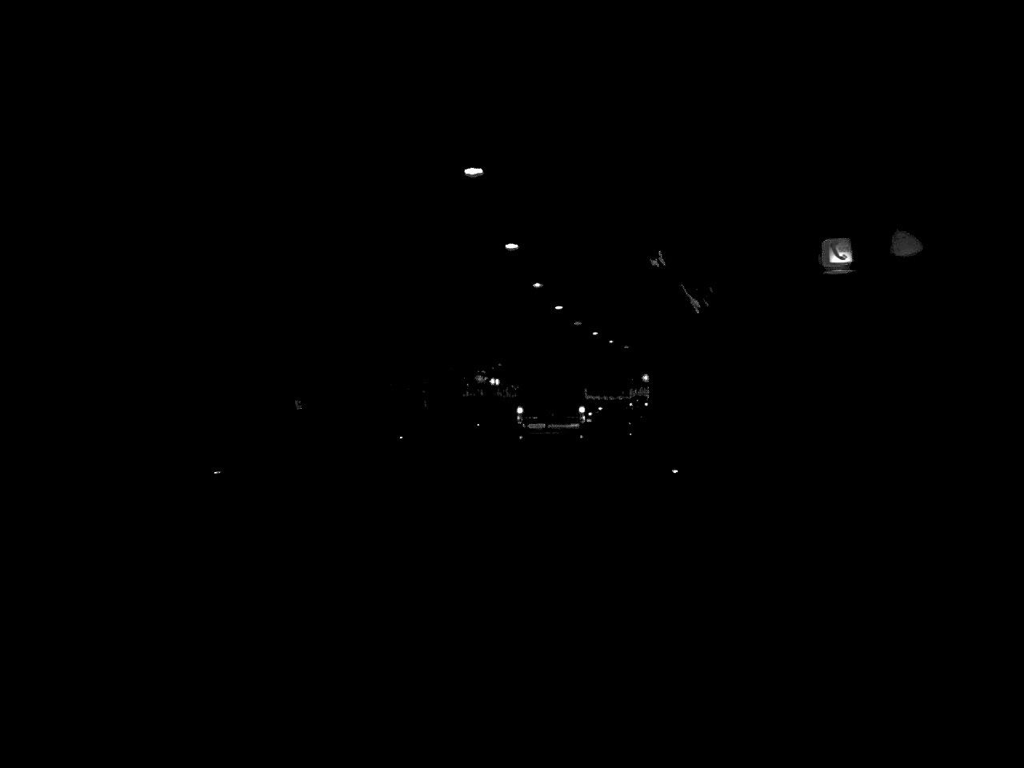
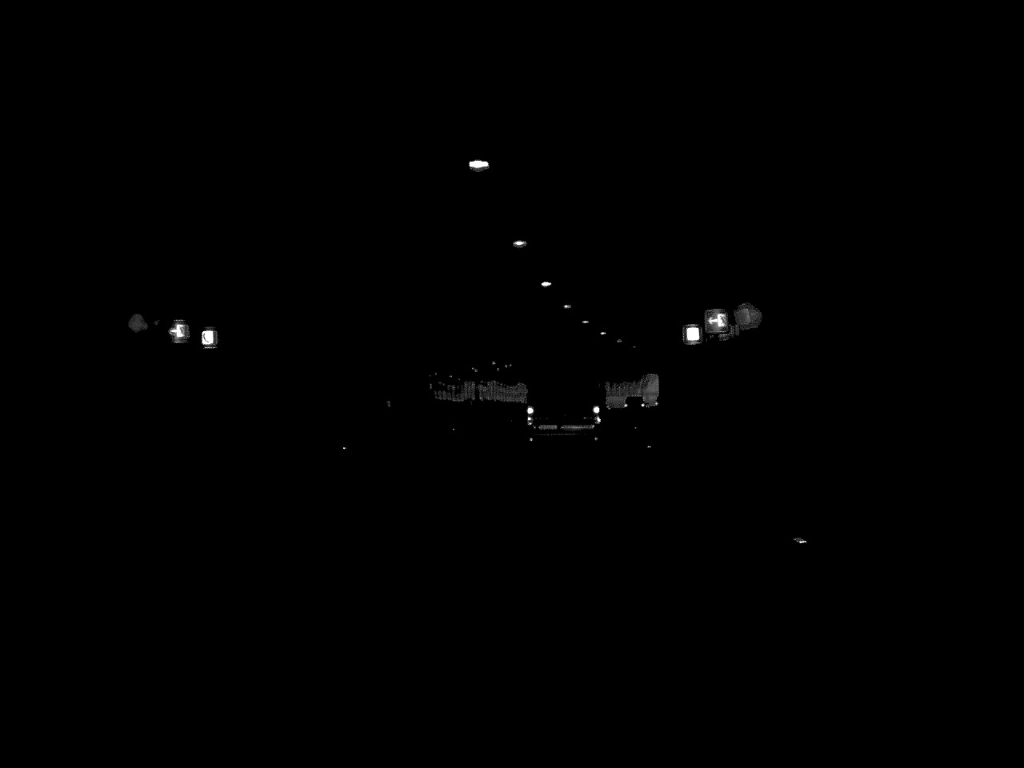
(+2.4, +61.3) m; +4°
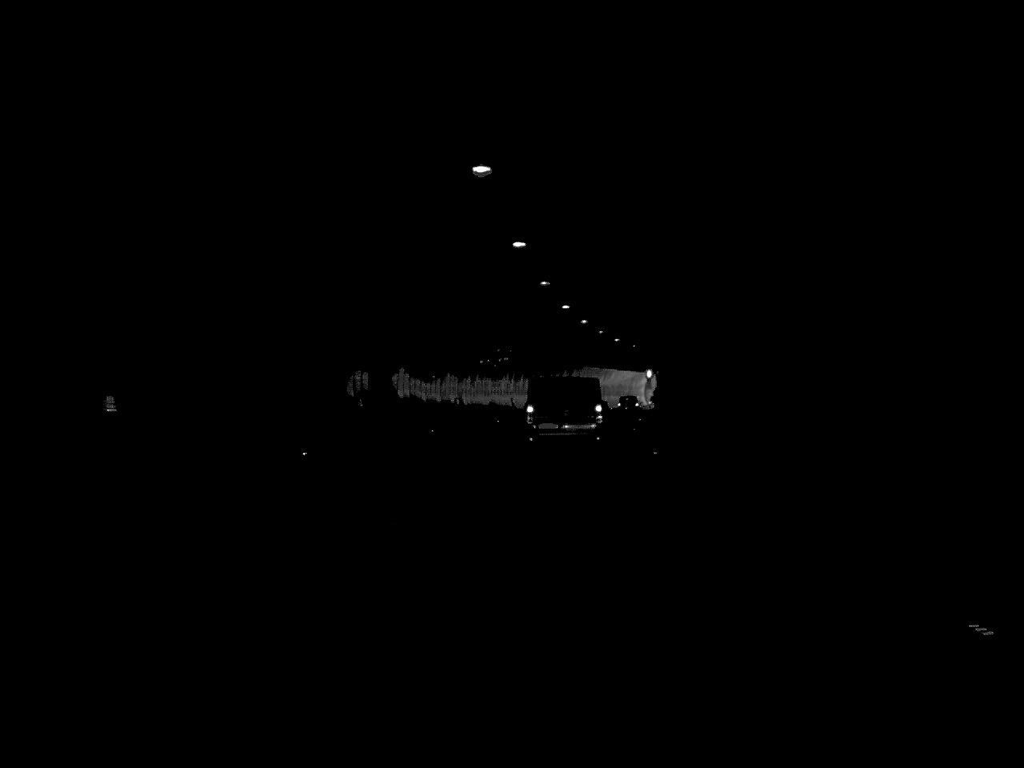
(+0.8, +32.1) m; +3°
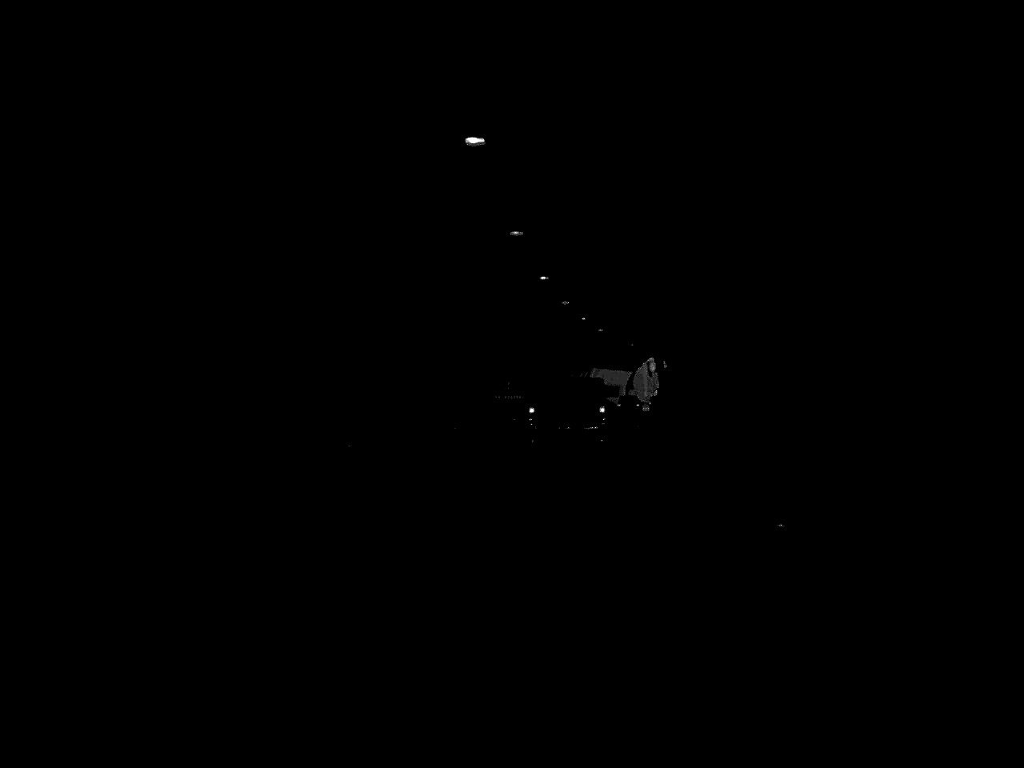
(+0.2, +16.4) m; +1°
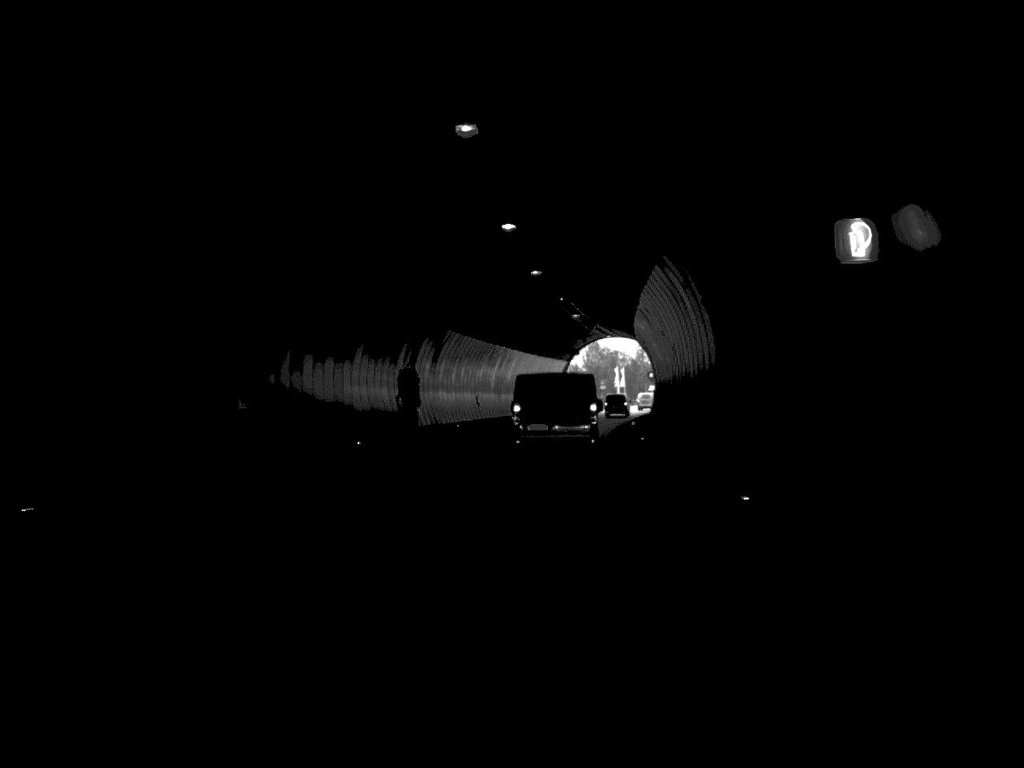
(+1.6, +46.9) m; +4°
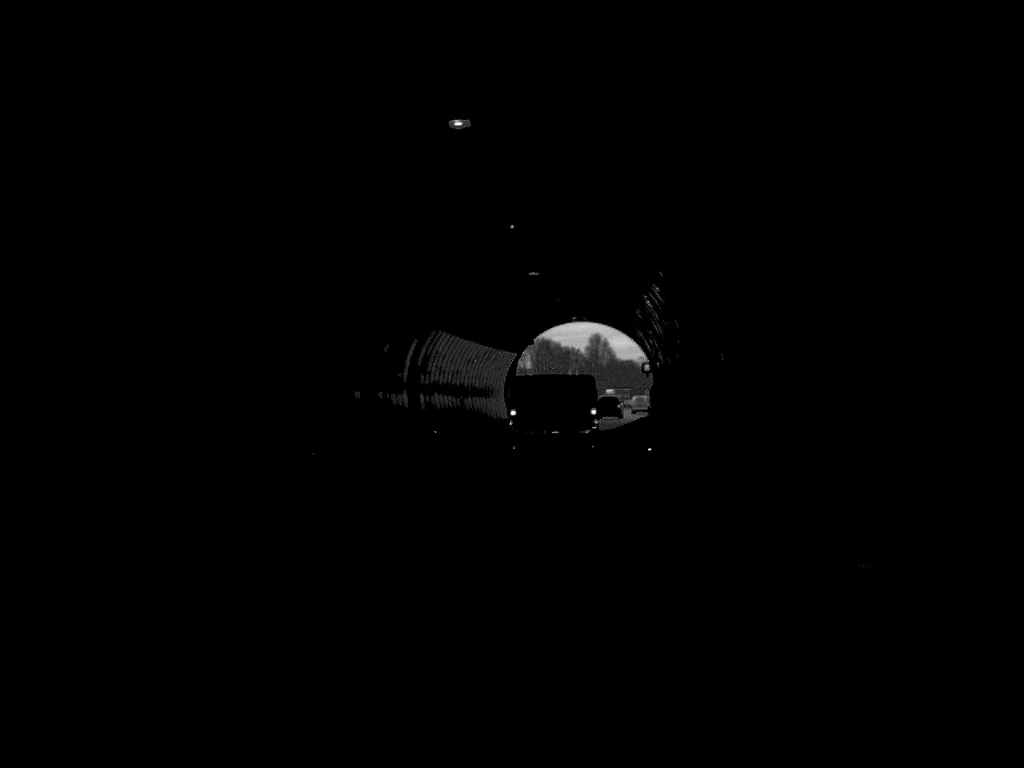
(+0.6, +31.1) m; +2°
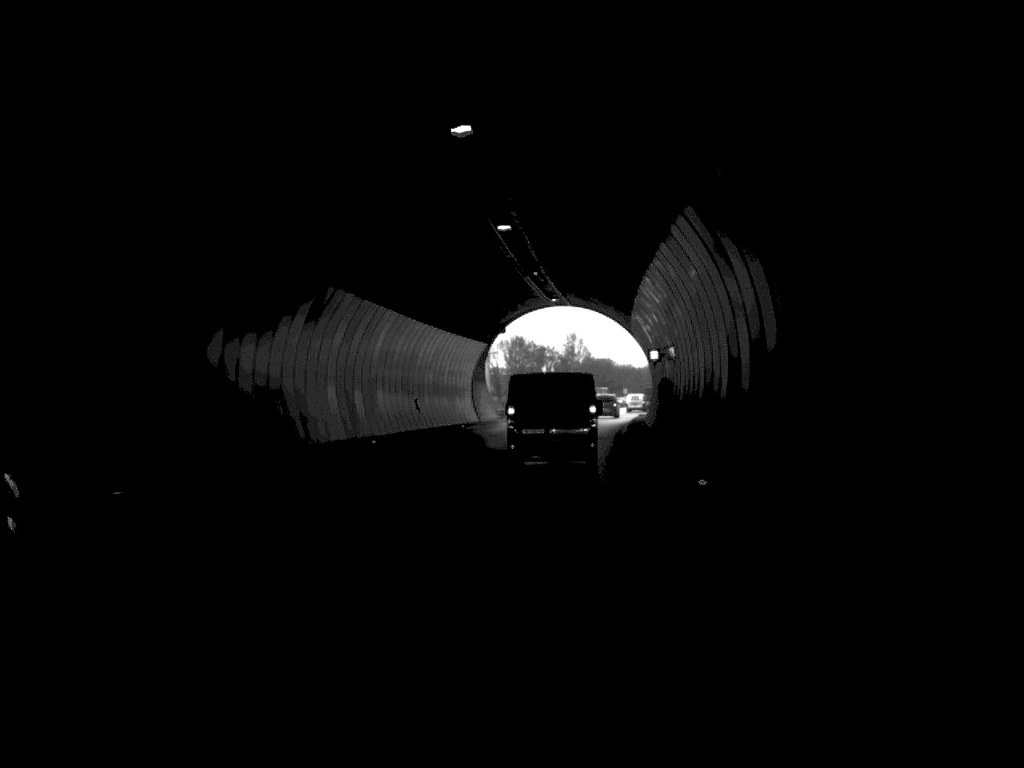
(+0.2, +14.7) m; +1°
